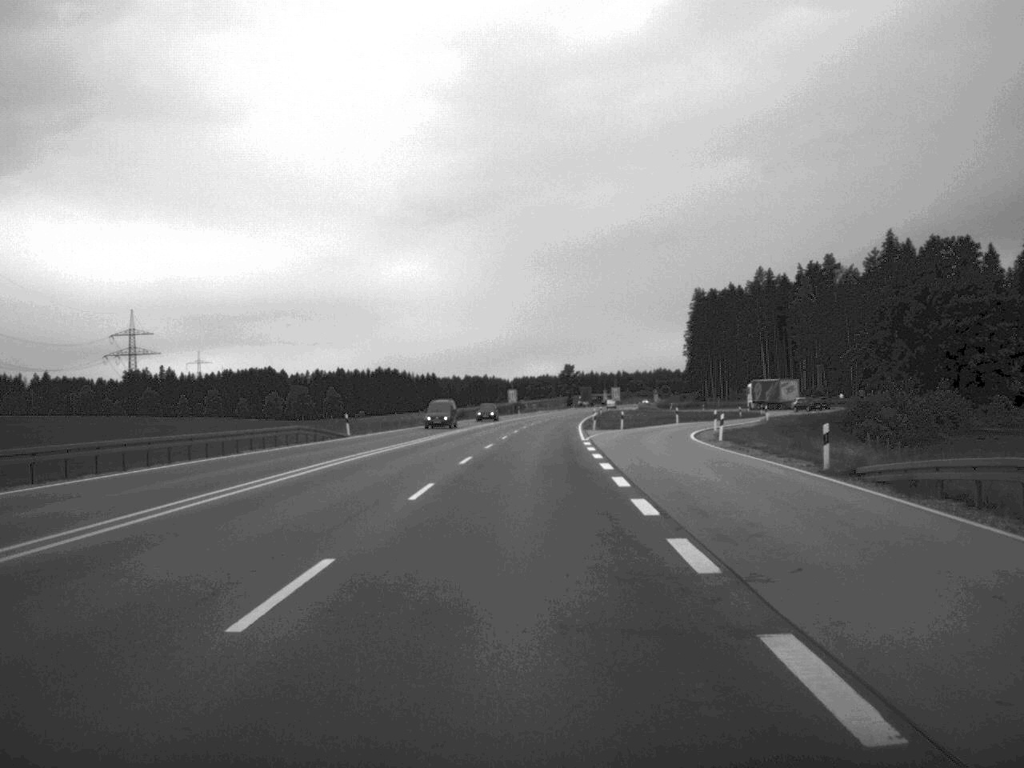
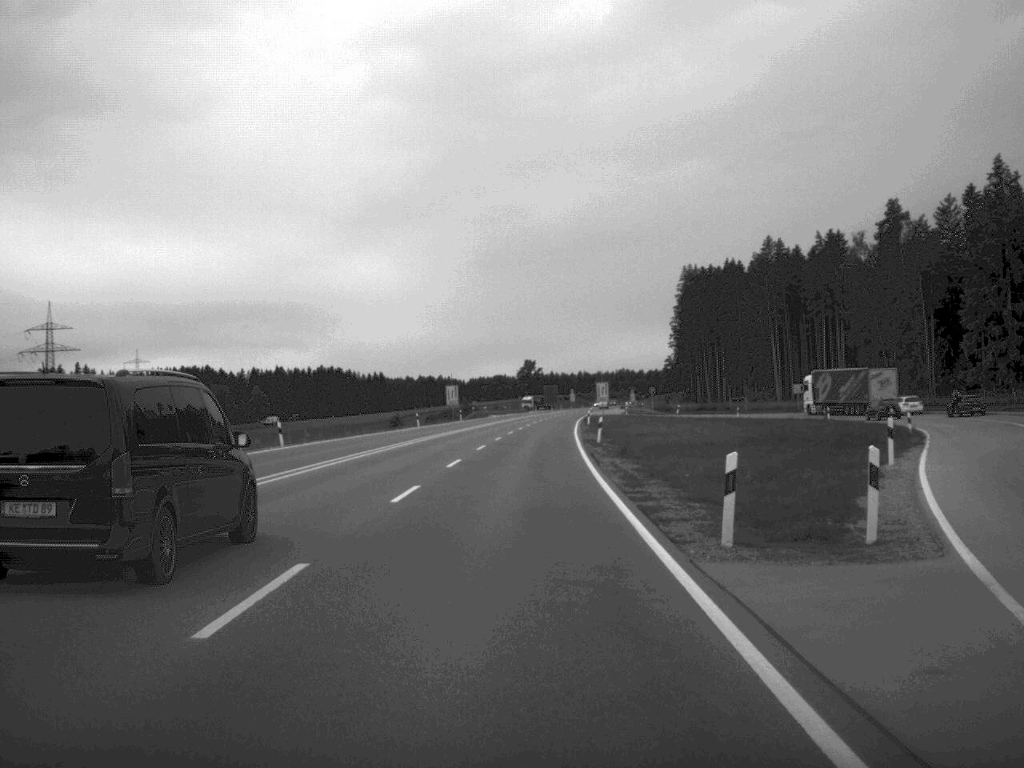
(+1.1, +60.0) m; +2°
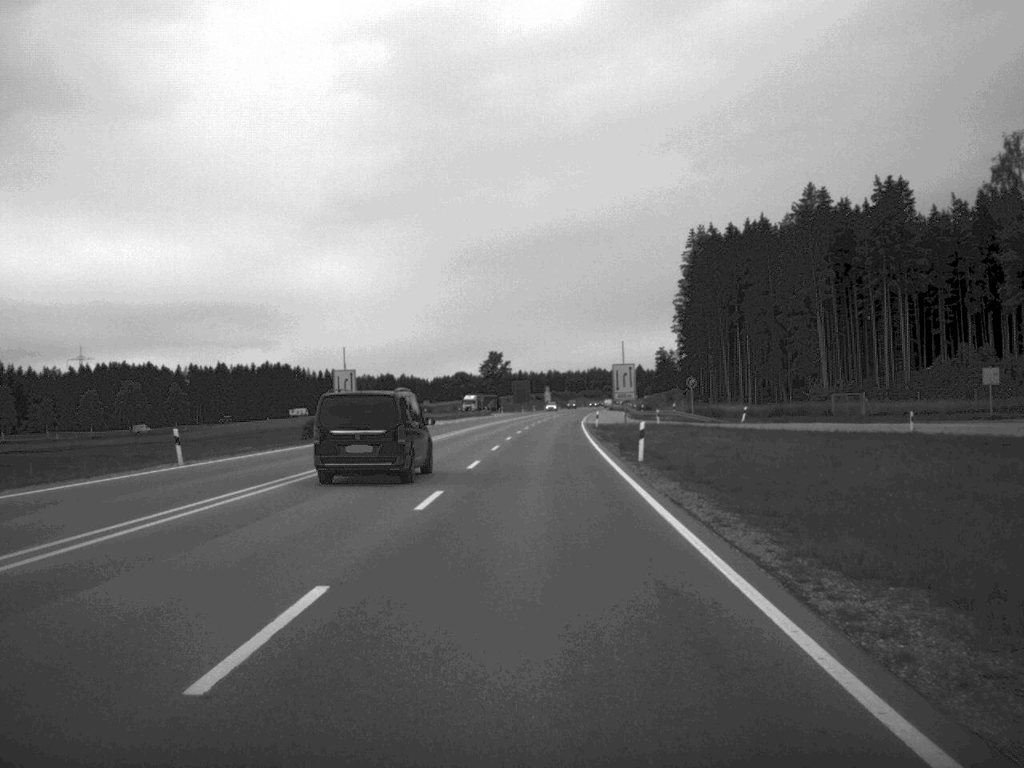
(+0.5, +61.0) m; +1°
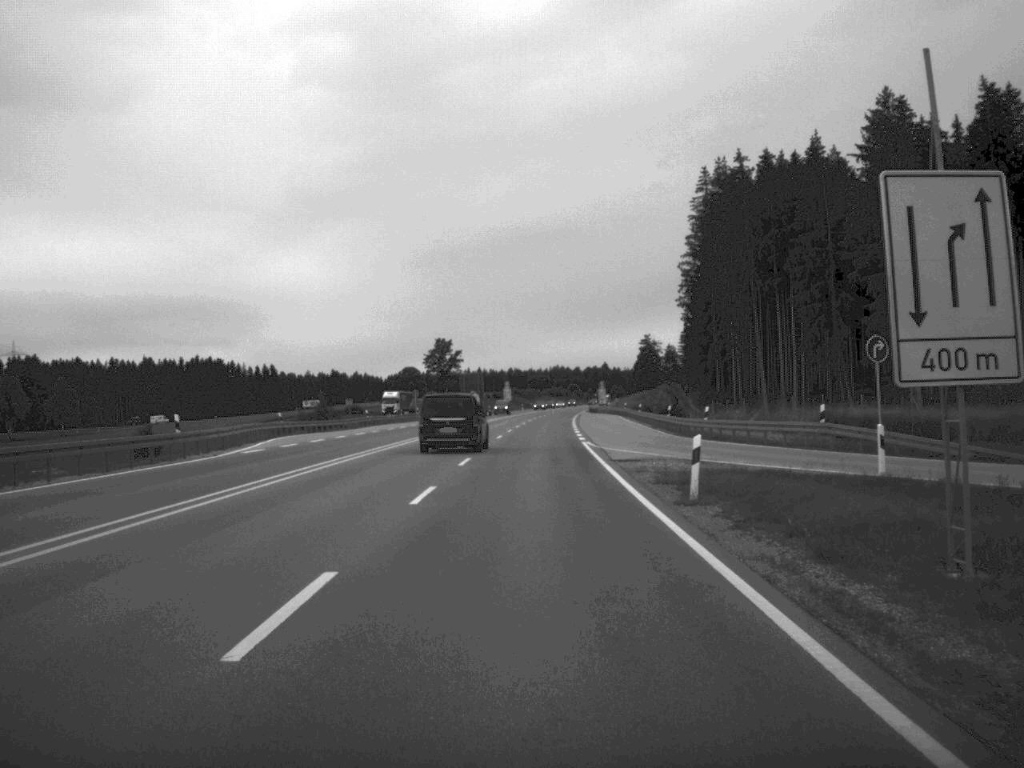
(+1.0, +58.9) m; +2°
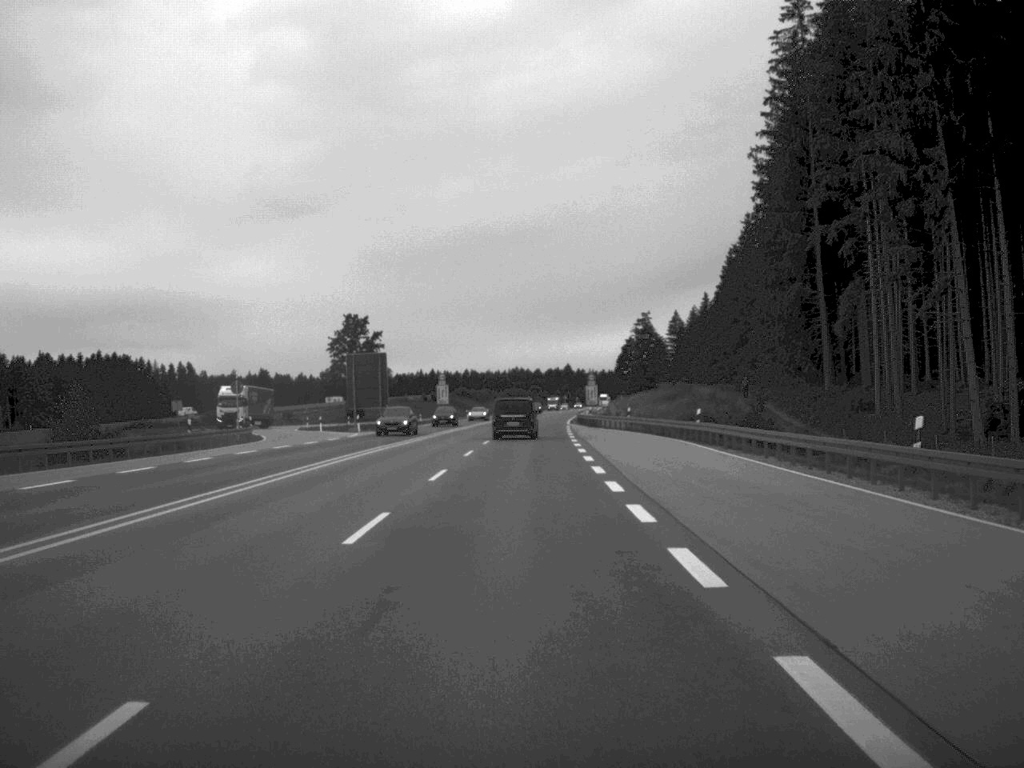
(+1.2, +76.5) m; +2°
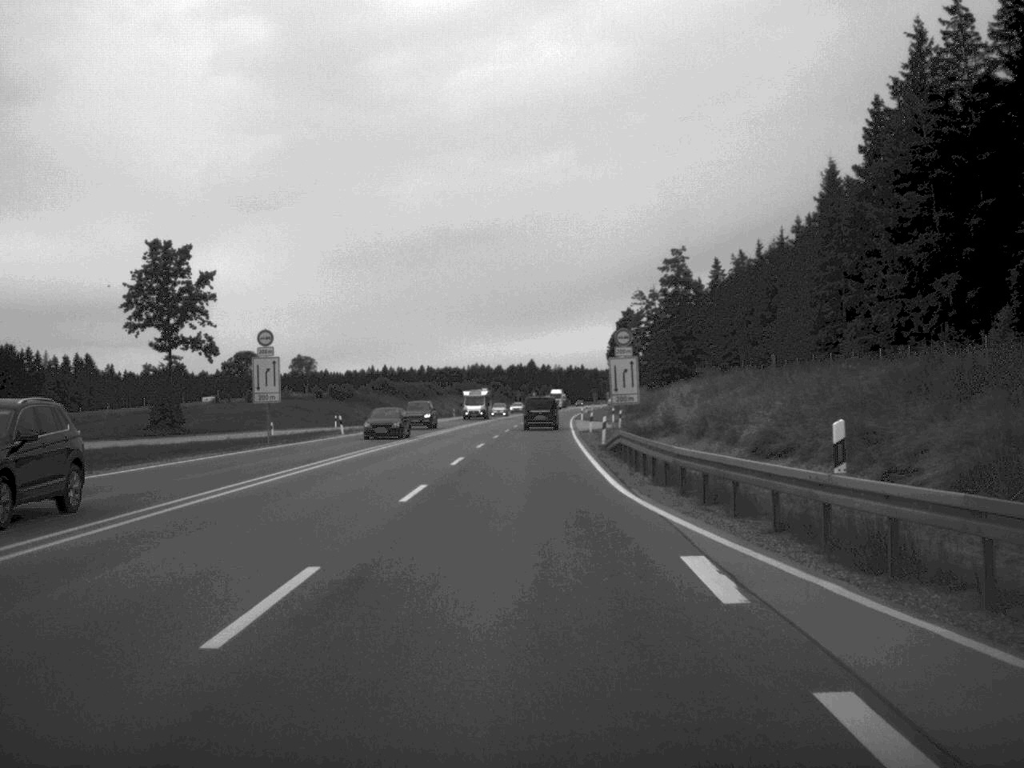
(+0.8, +77.9) m; +1°
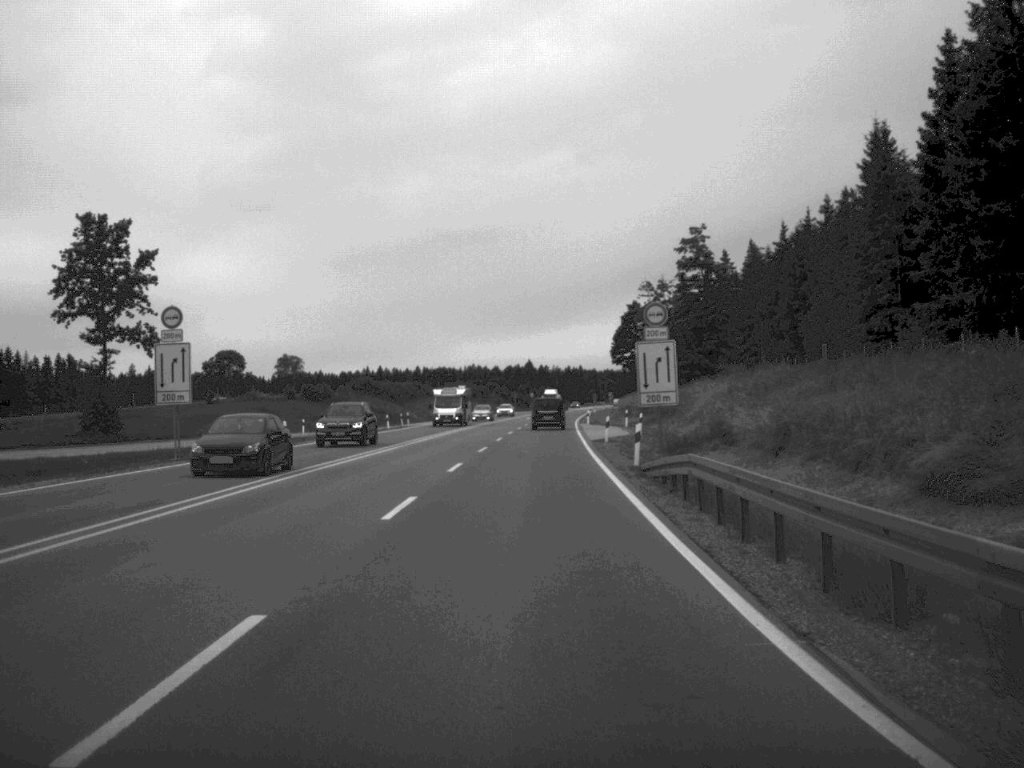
(0.0, +14.7) m; 0°
